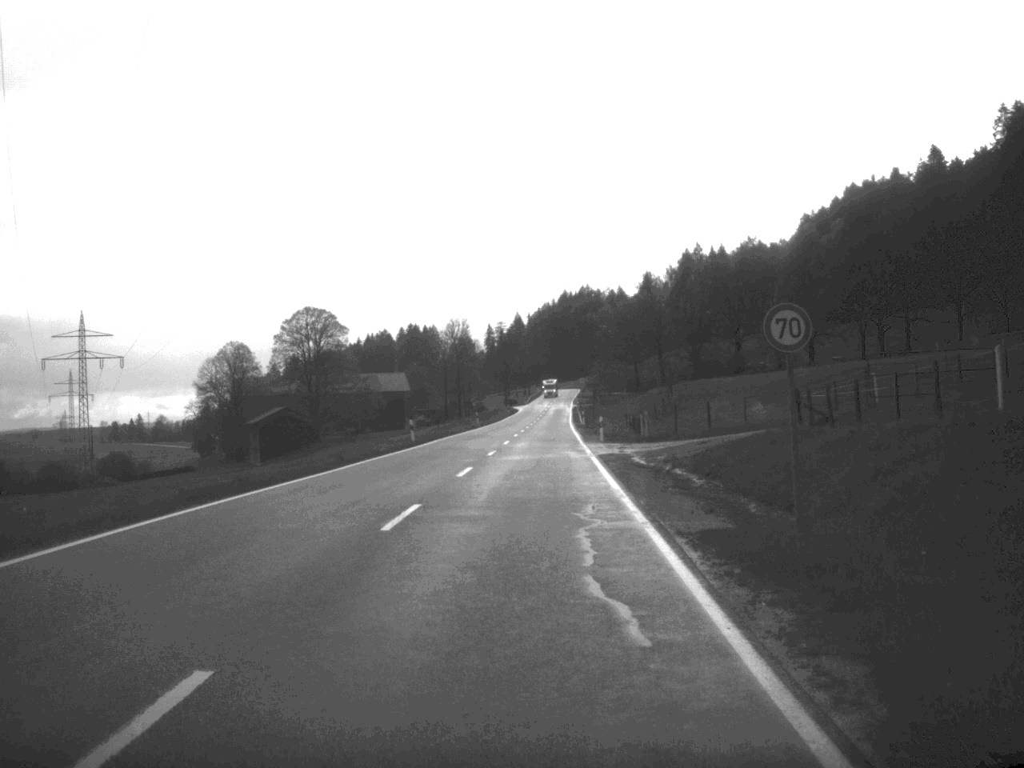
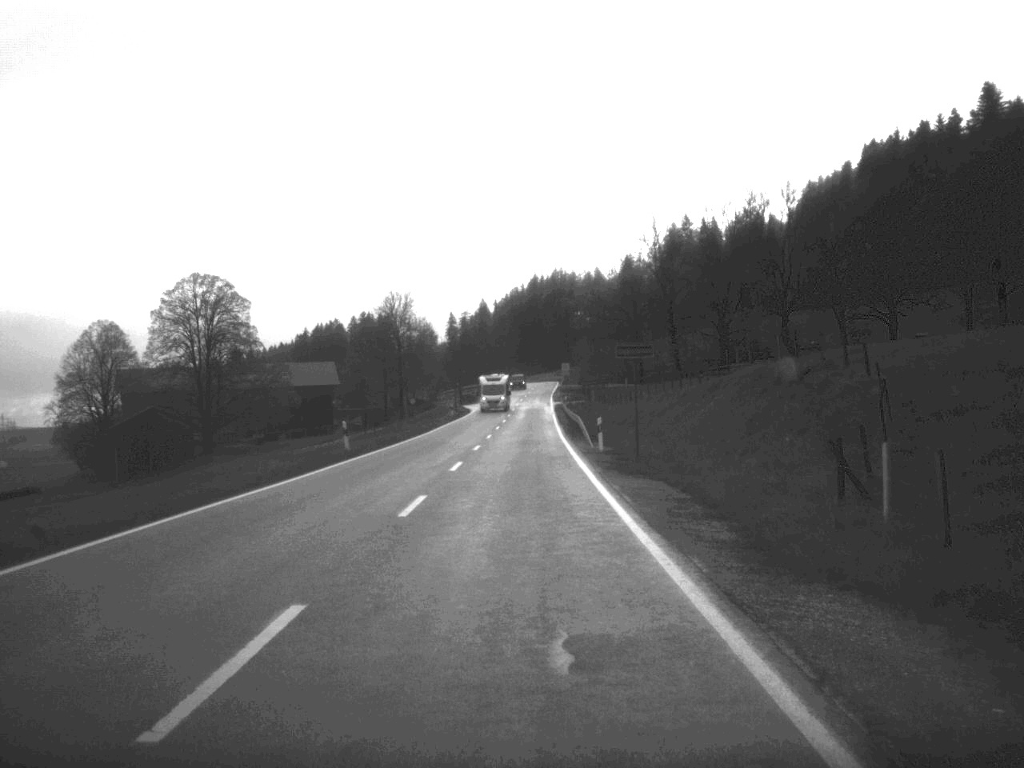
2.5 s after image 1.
(+0.9, +56.0) m; +1°
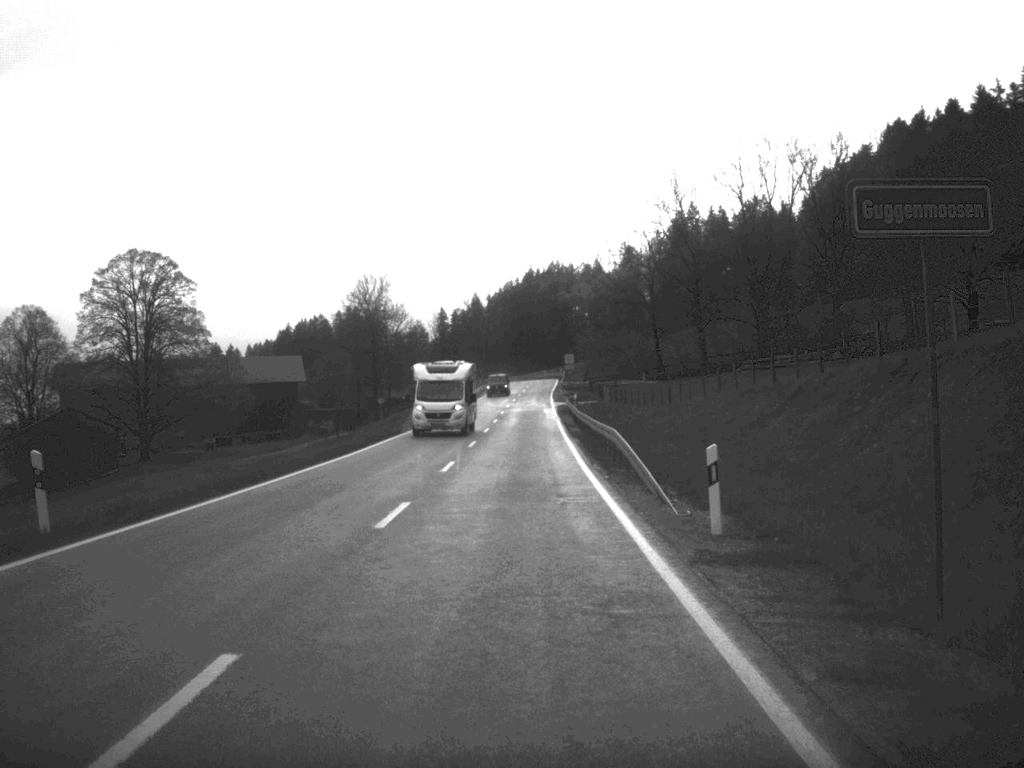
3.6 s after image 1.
(+0.1, +25.2) m; 0°
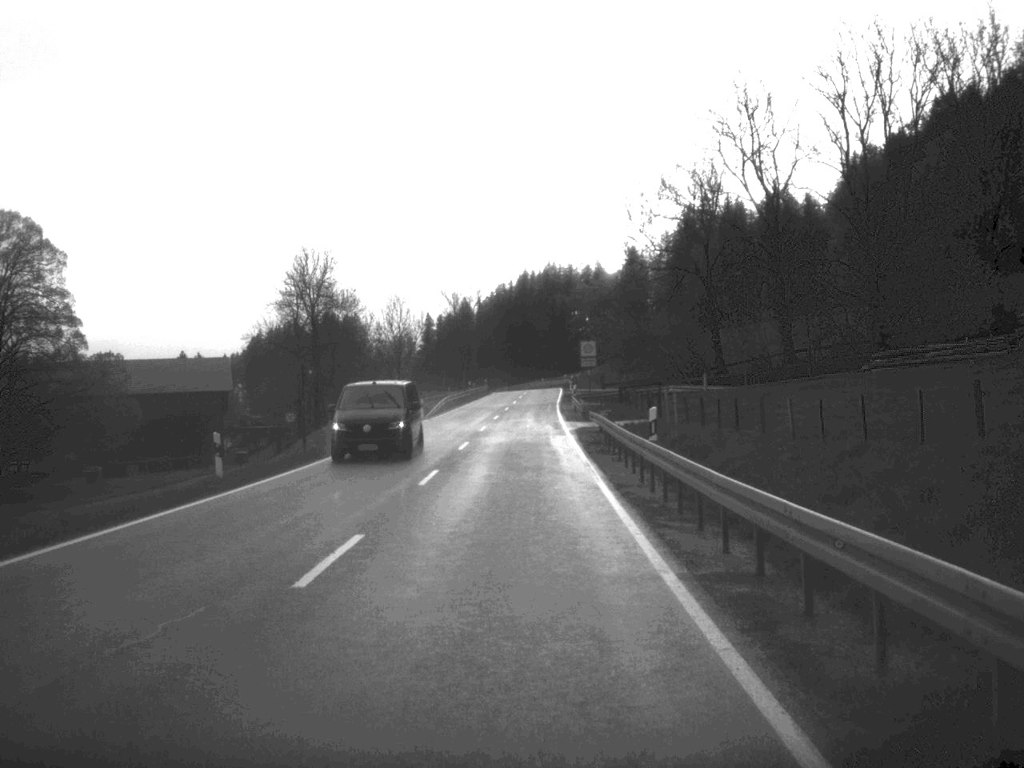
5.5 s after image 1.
(+0.1, +40.1) m; 0°
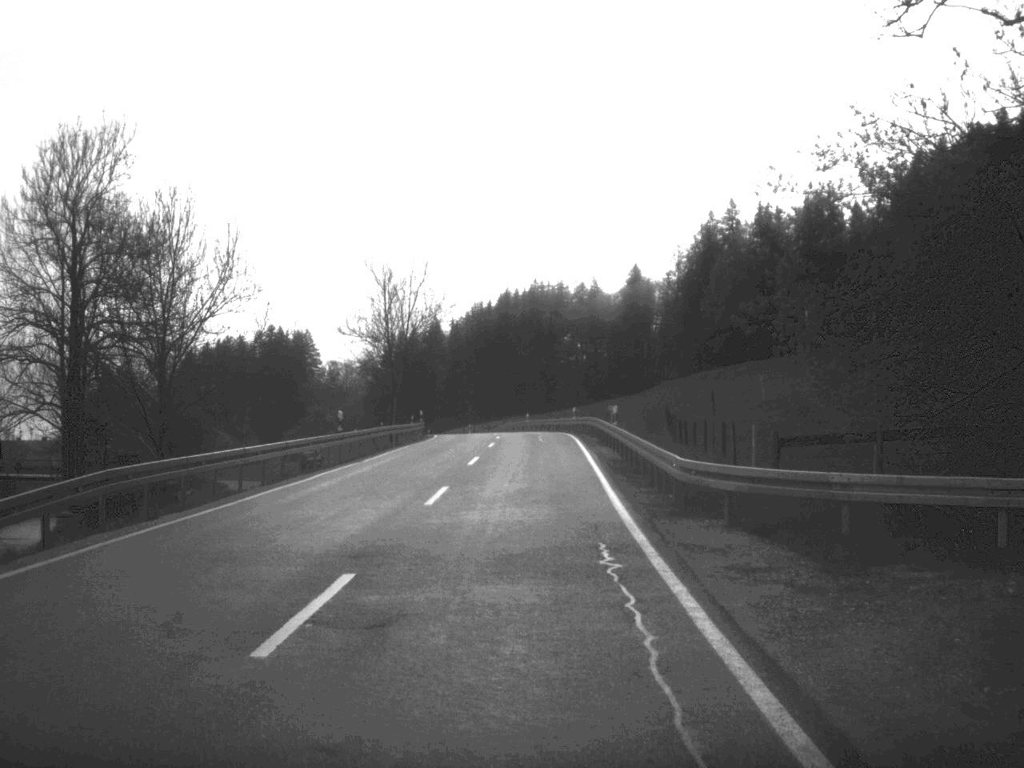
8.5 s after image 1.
(+0.2, +61.3) m; +1°
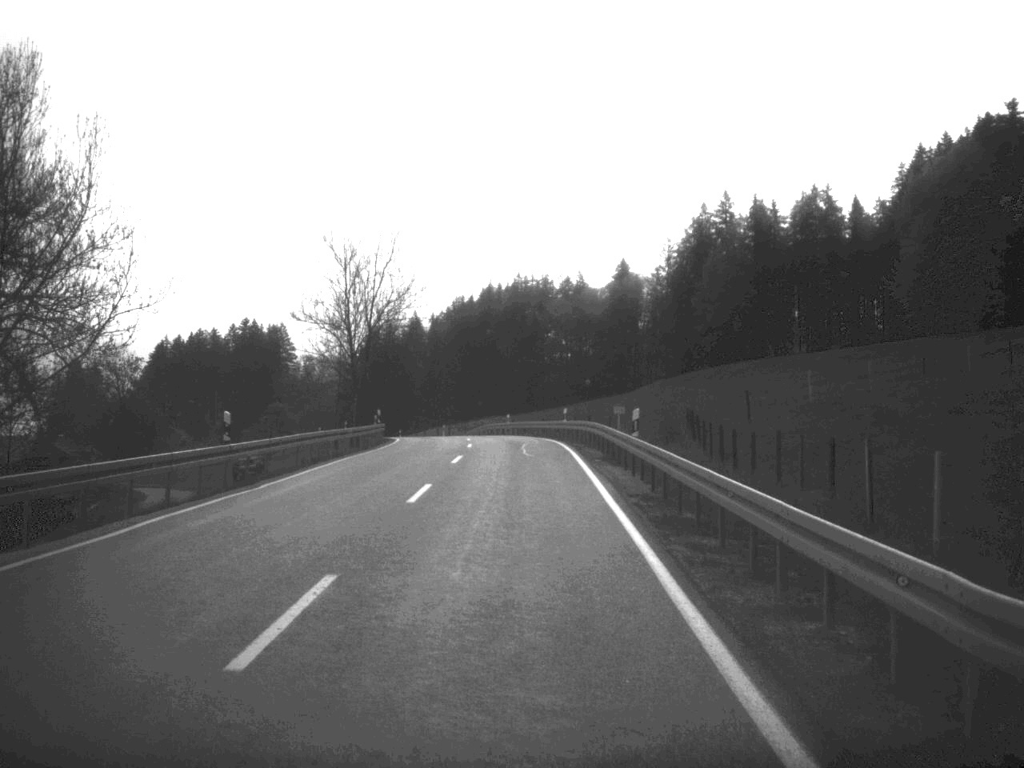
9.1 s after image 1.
(+0.1, +12.0) m; +1°
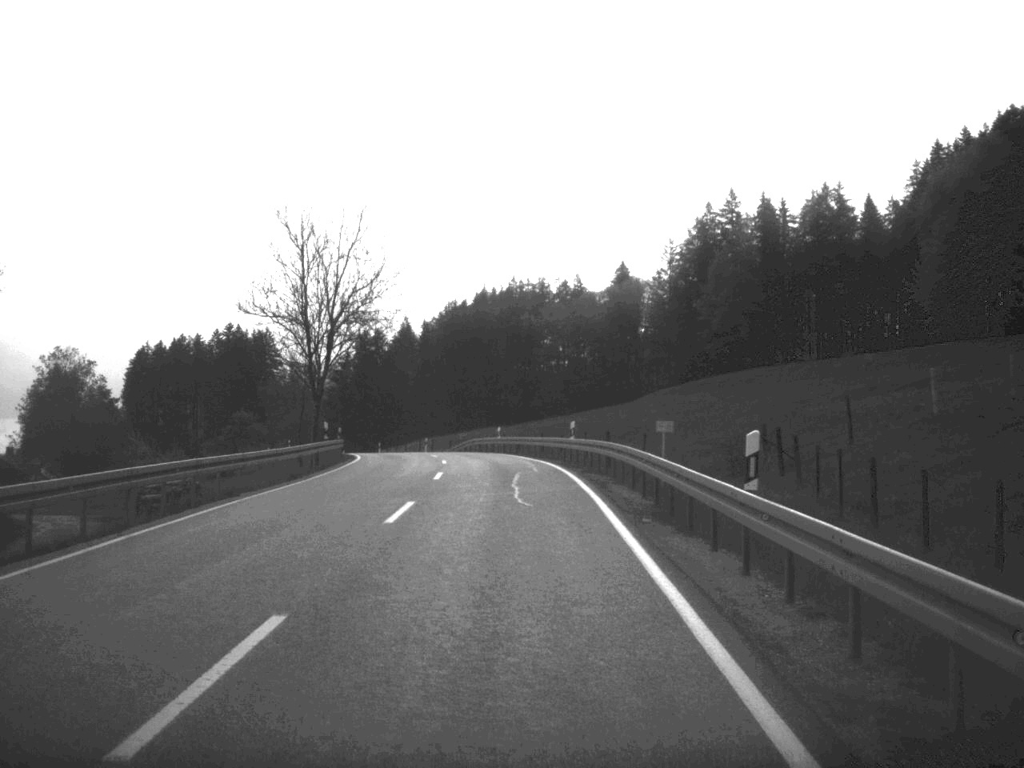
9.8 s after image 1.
(0.0, +13.5) m; 0°
